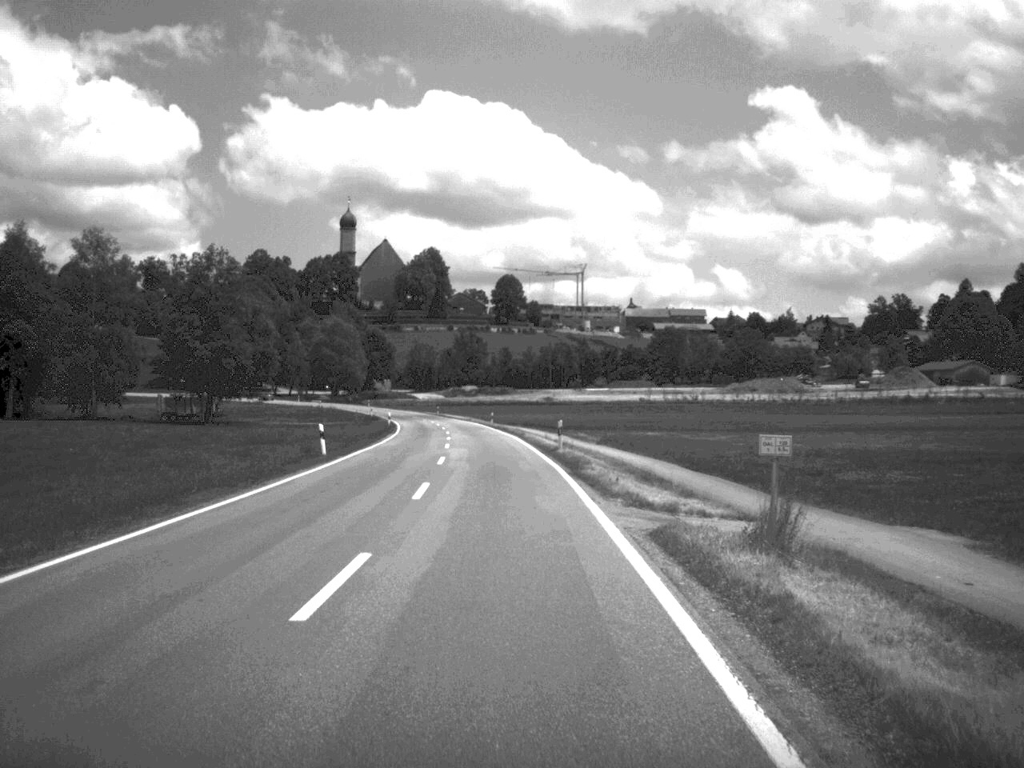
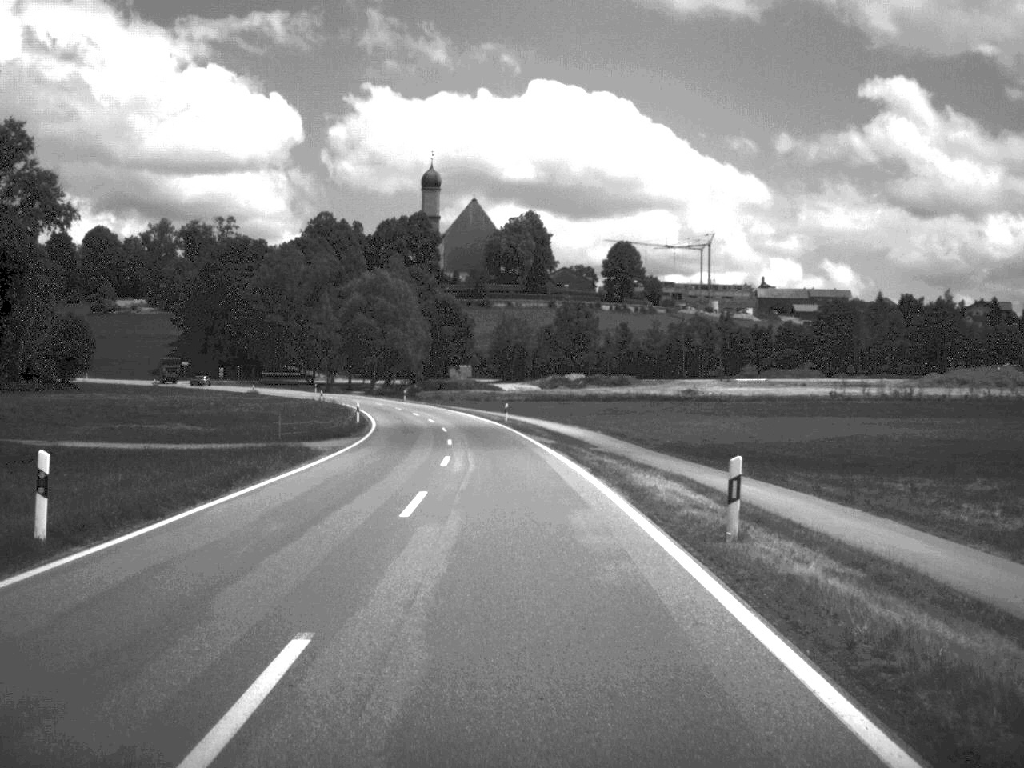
(-3.5, +75.8) m; -5°
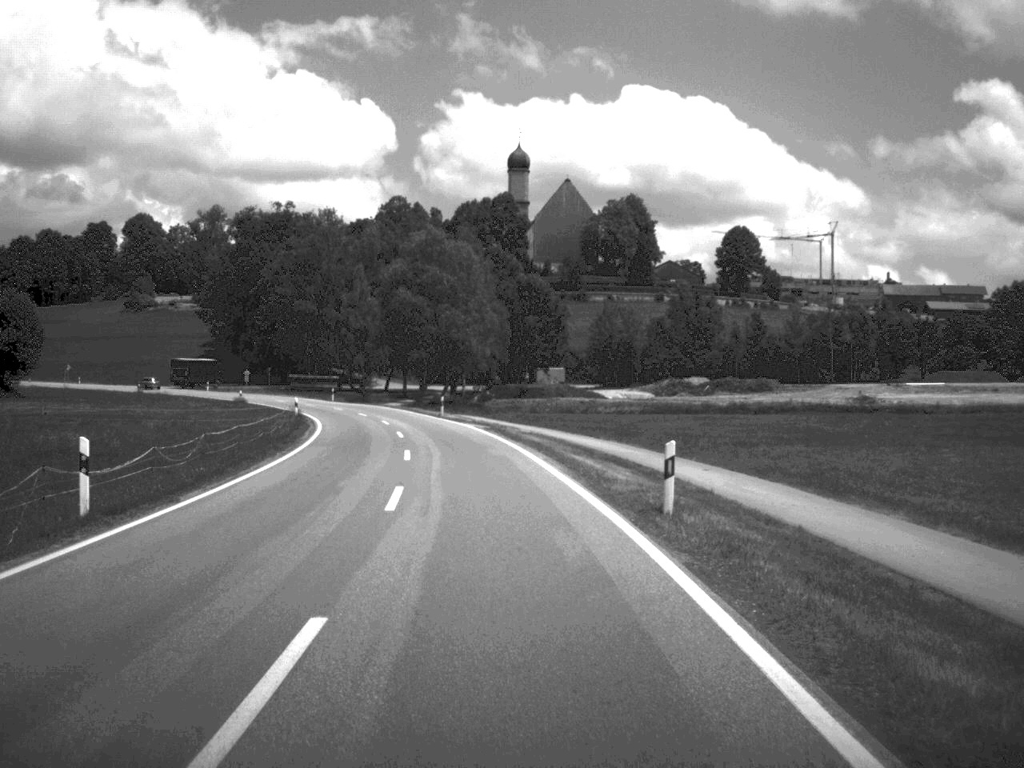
(-1.6, +46.7) m; -5°
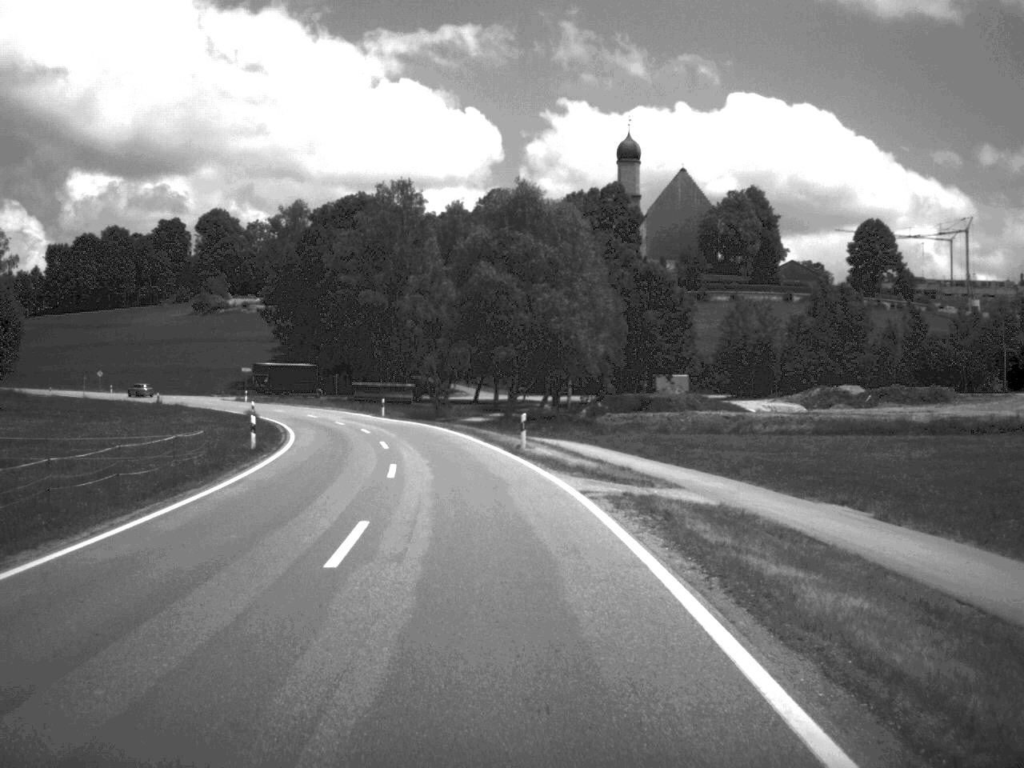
(-1.2, +28.8) m; -5°
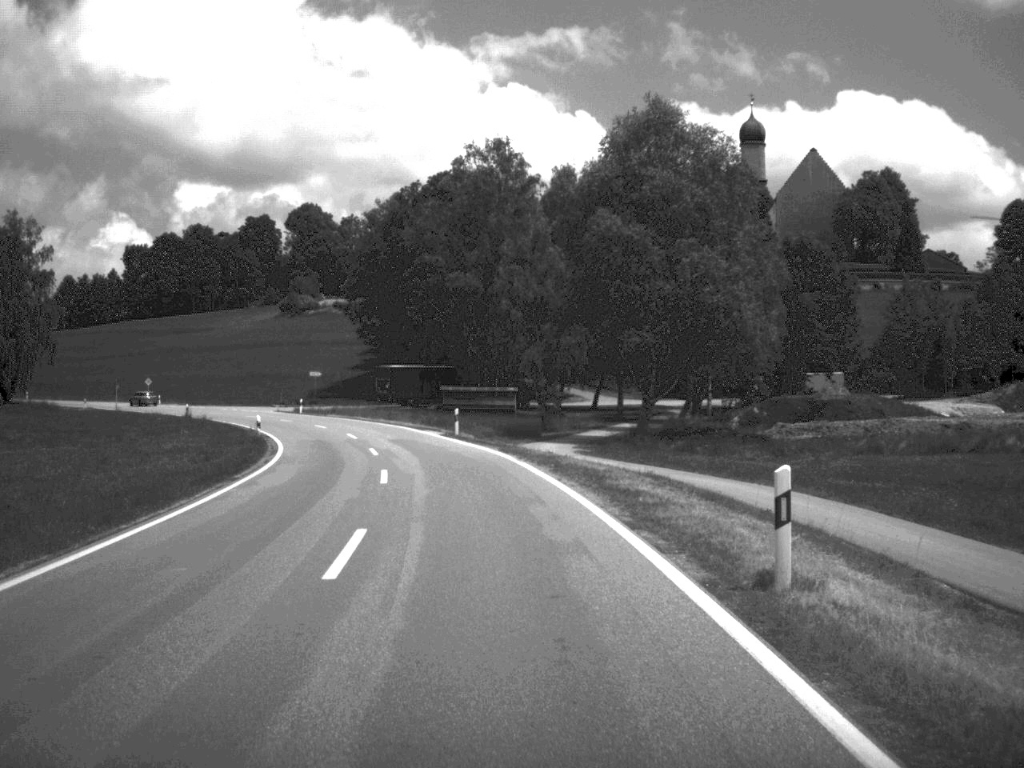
(-1.5, +28.2) m; -6°
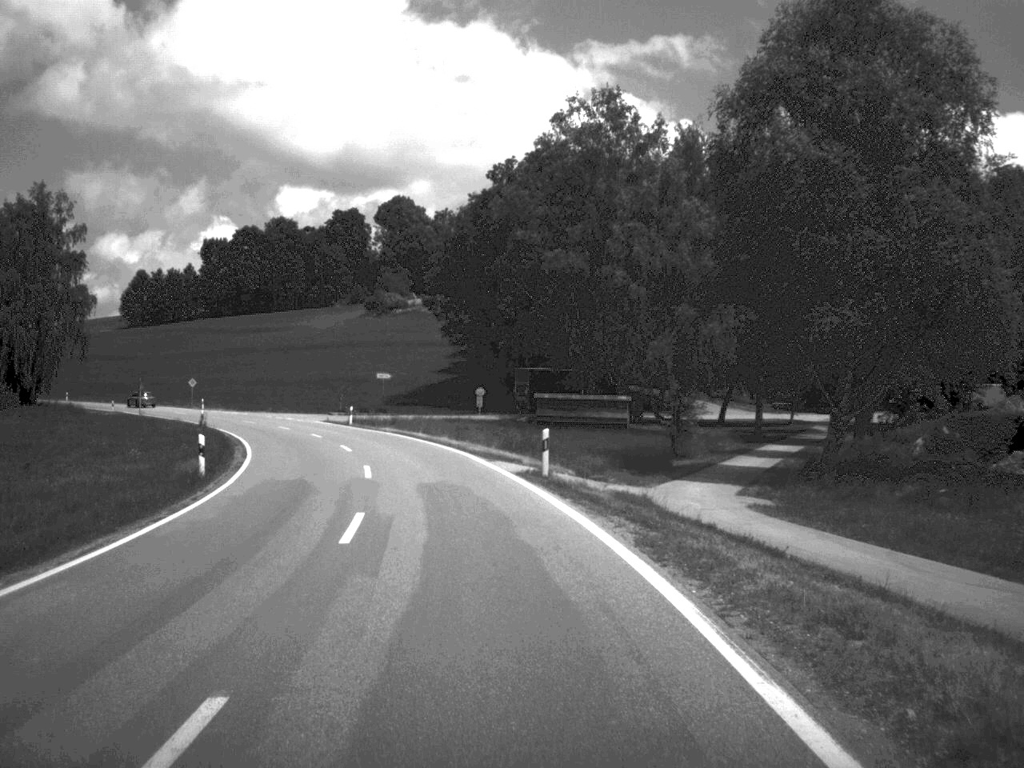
(-0.5, +16.1) m; -4°
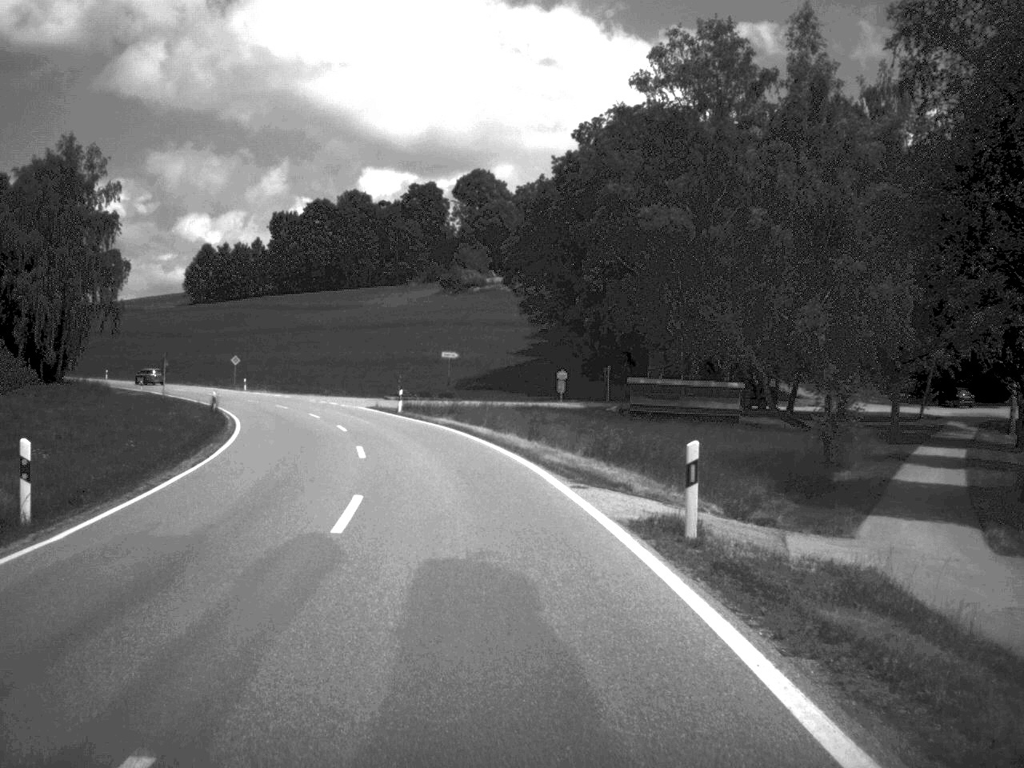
(-0.4, +13.3) m; -4°
